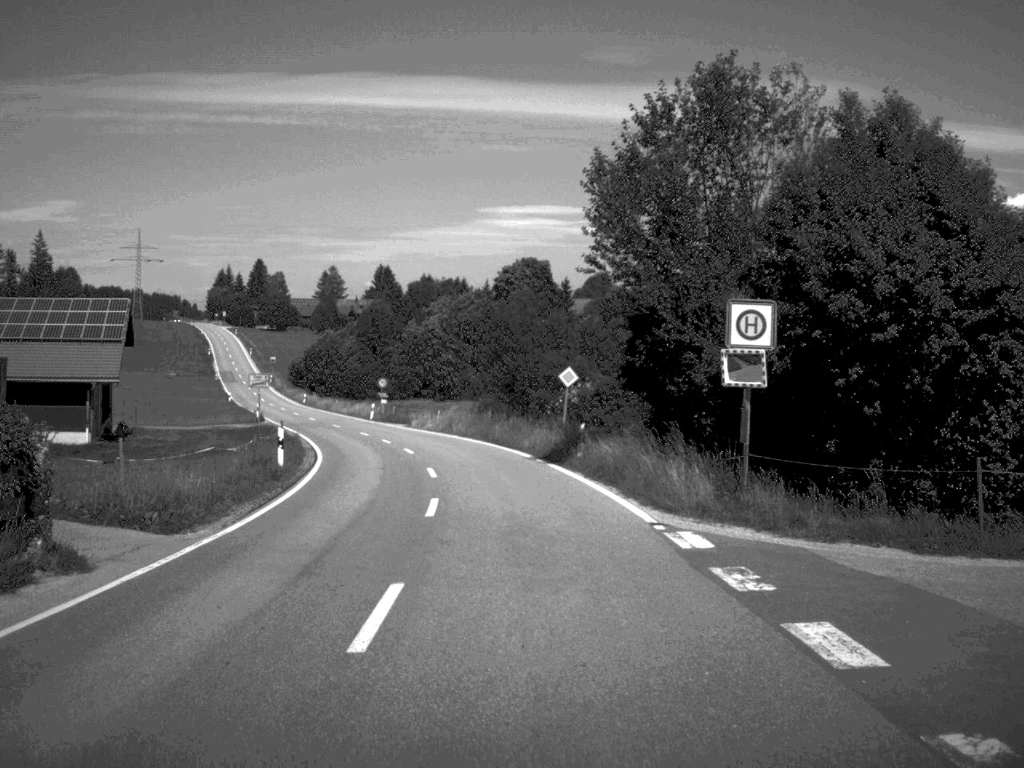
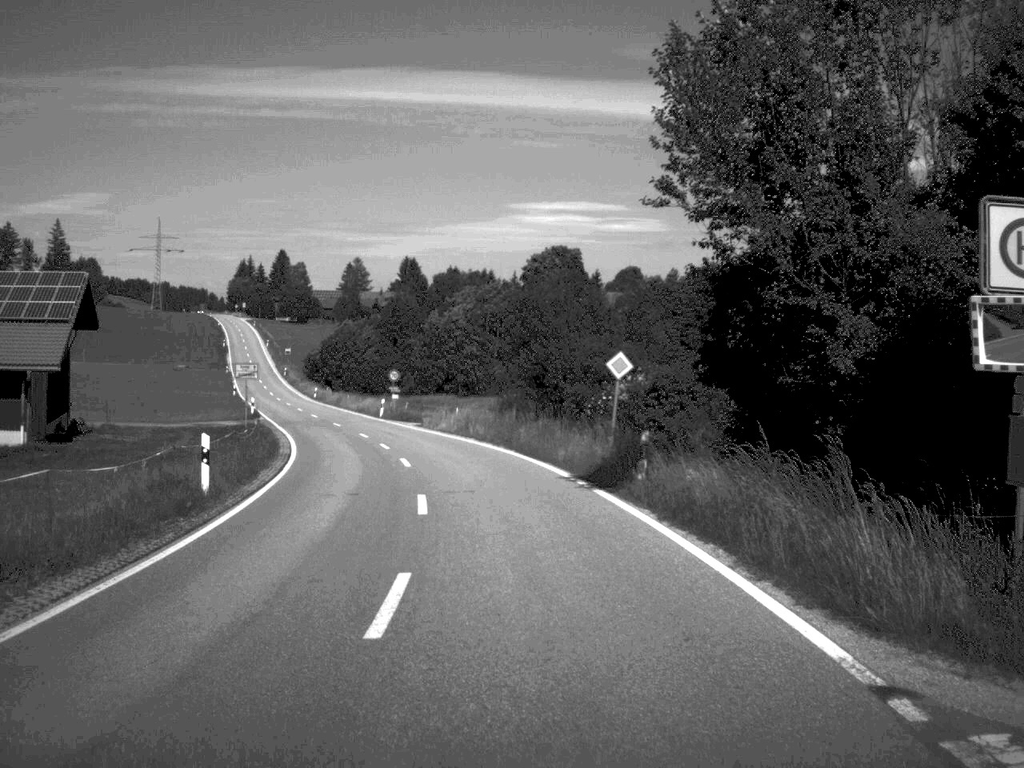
(-0.1, +9.0) m; -1°
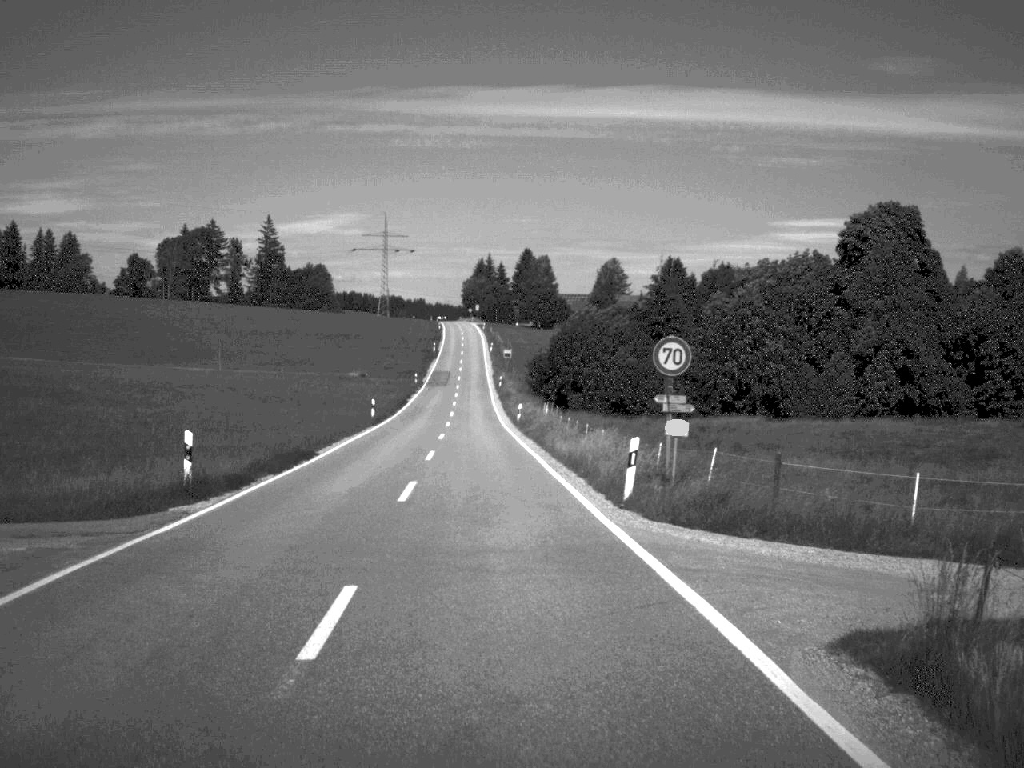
(-4.9, +46.9) m; -12°
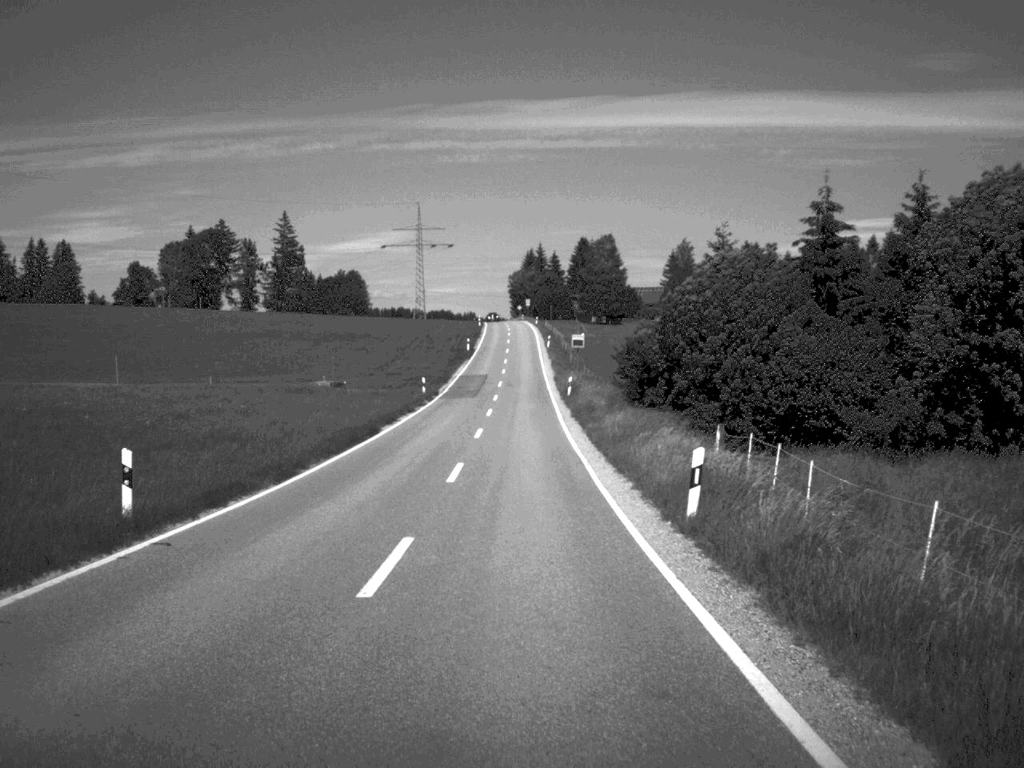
(-1.6, +44.2) m; -3°
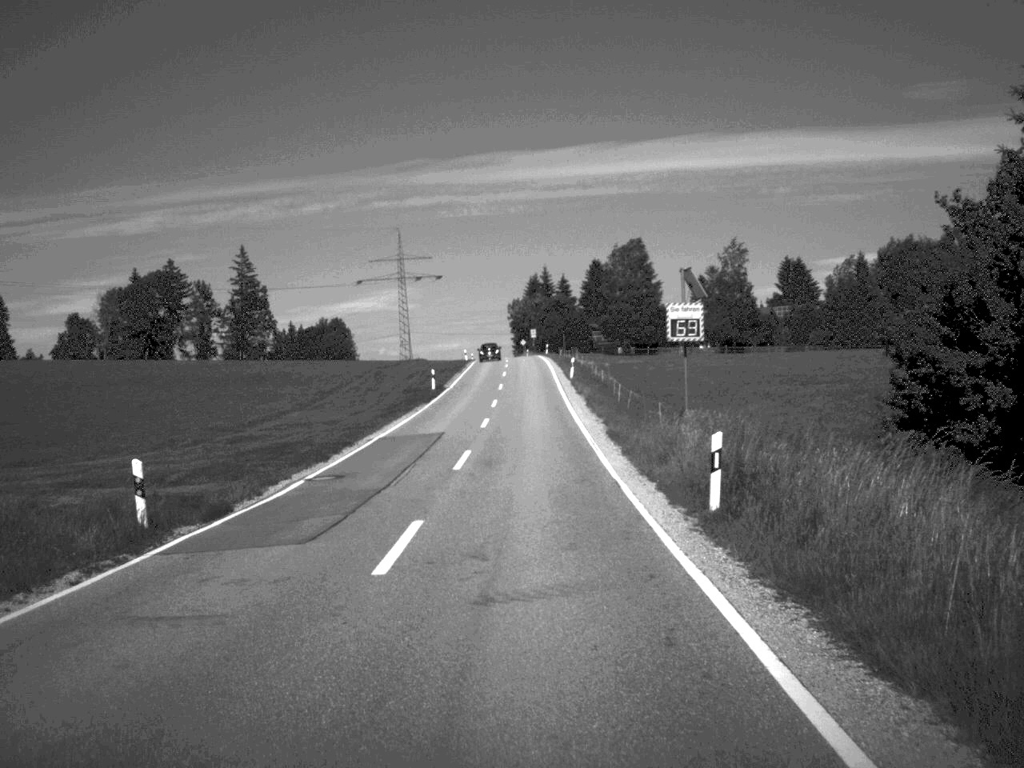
(-0.2, +45.7) m; -1°
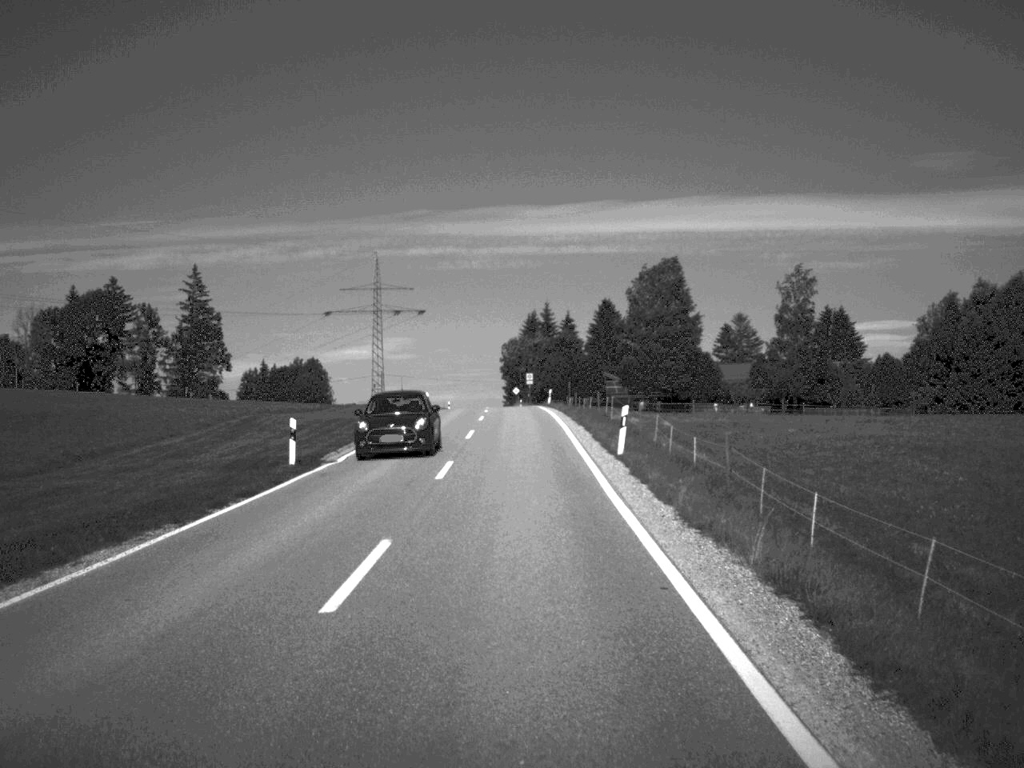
(+0.1, +36.2) m; 0°
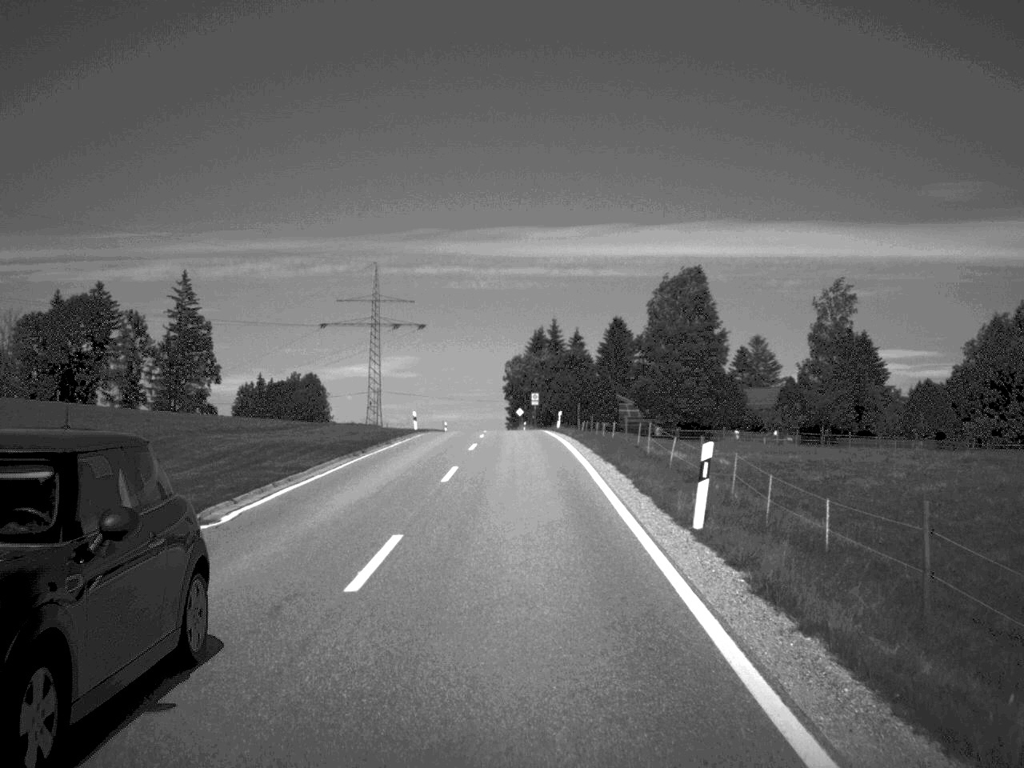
(0.0, +11.1) m; 0°
